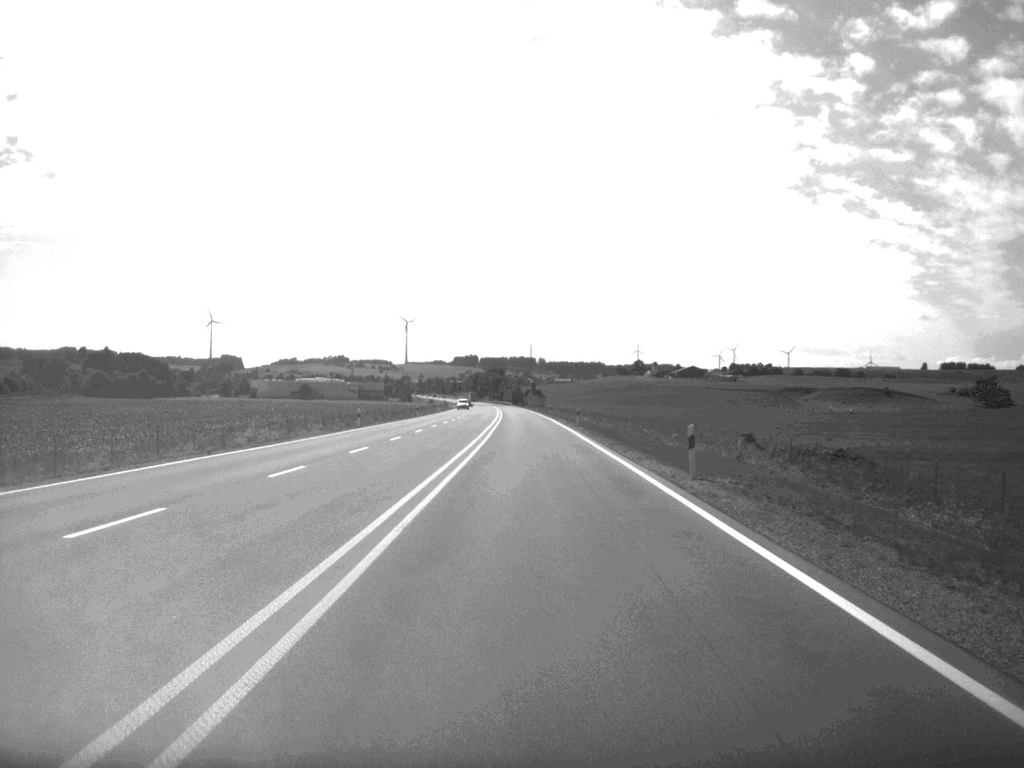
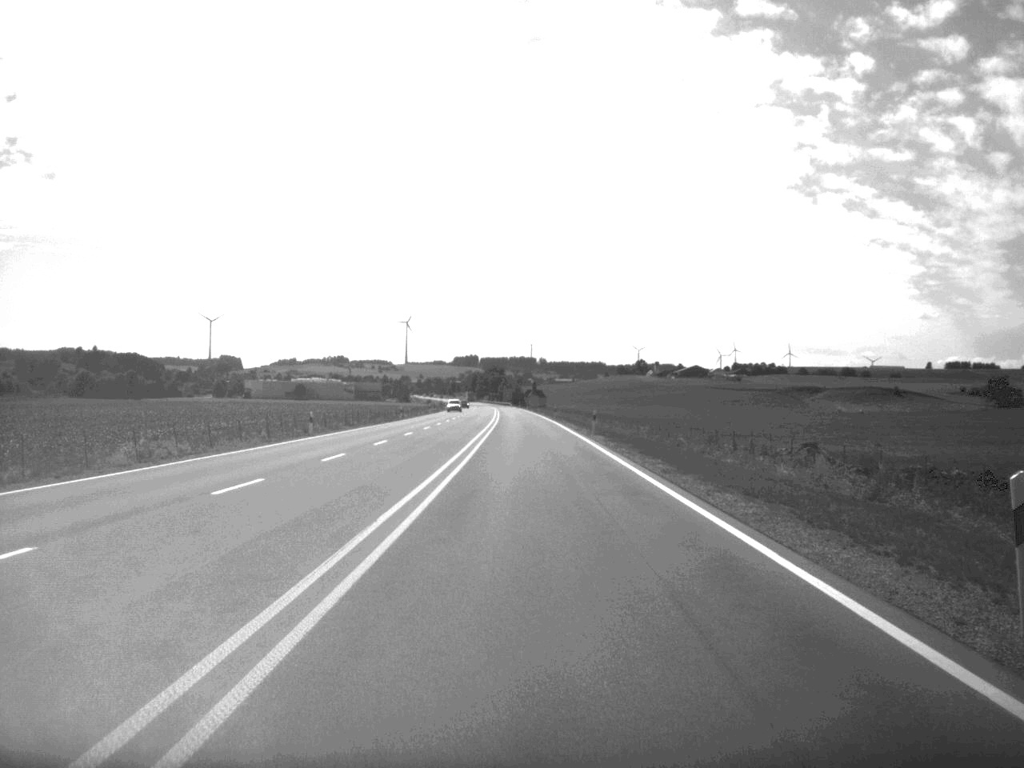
(0.0, +17.0) m; 0°
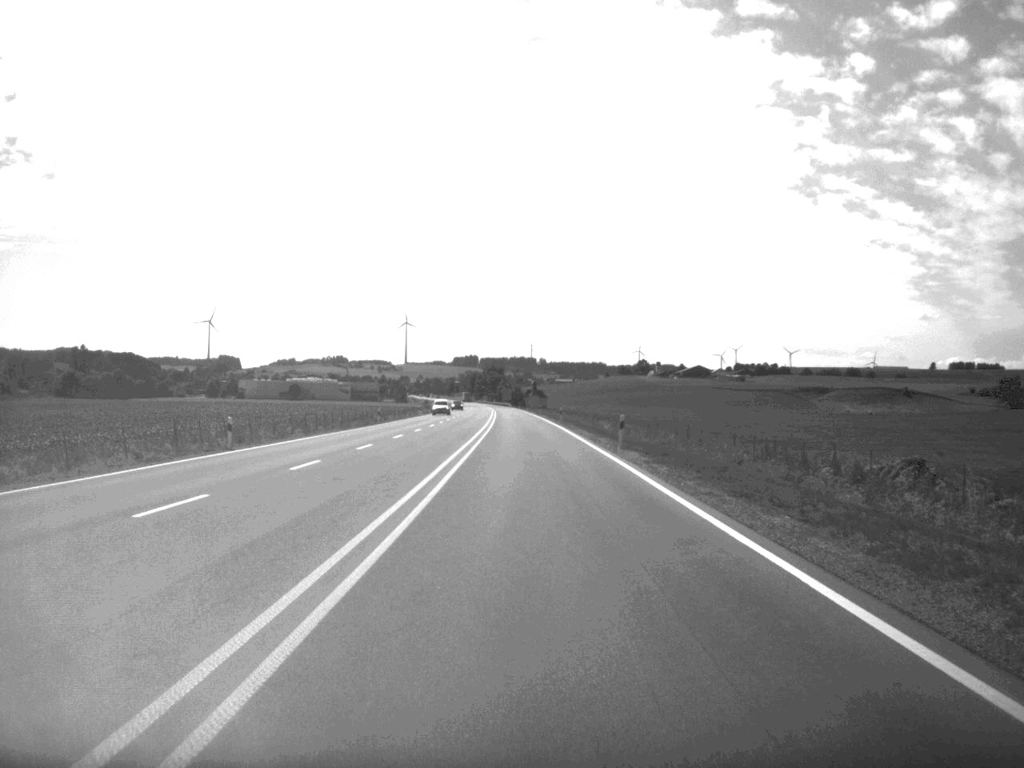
(0.0, +16.2) m; 0°
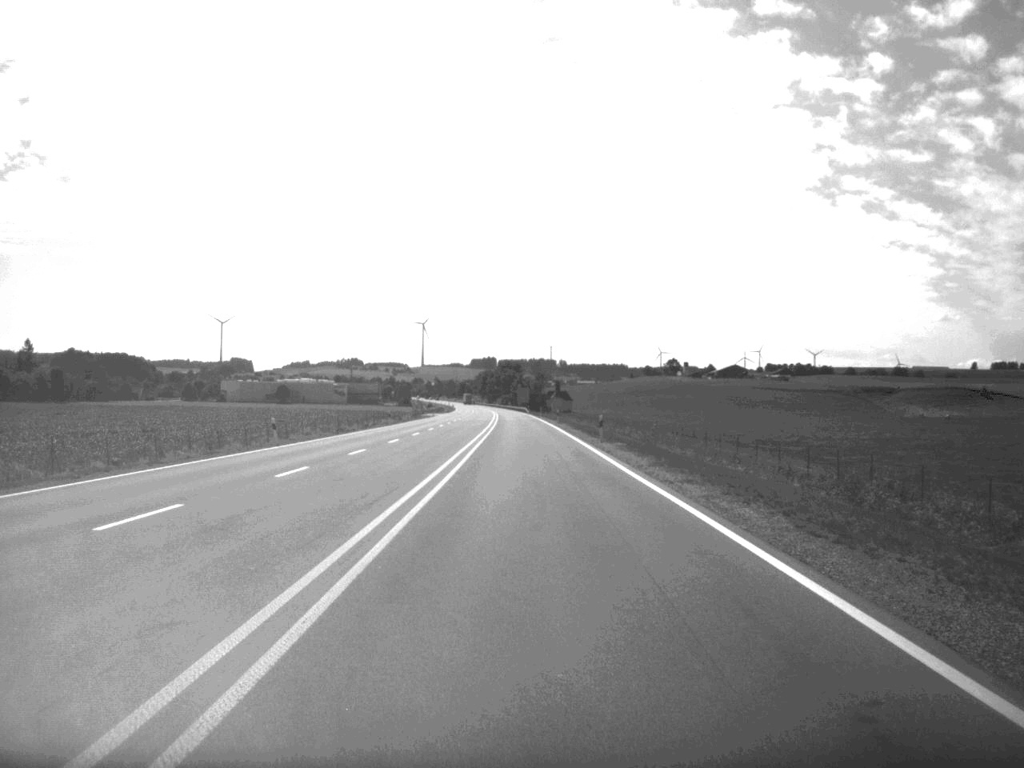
(-0.8, +85.3) m; -1°
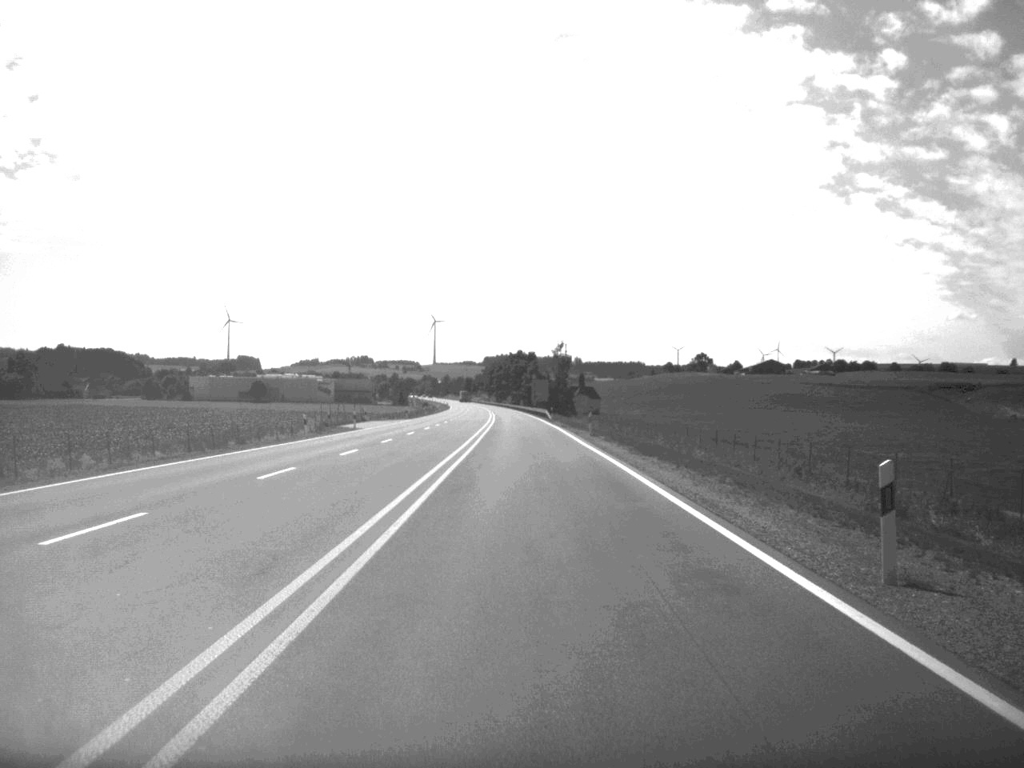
(-0.7, +85.5) m; -1°
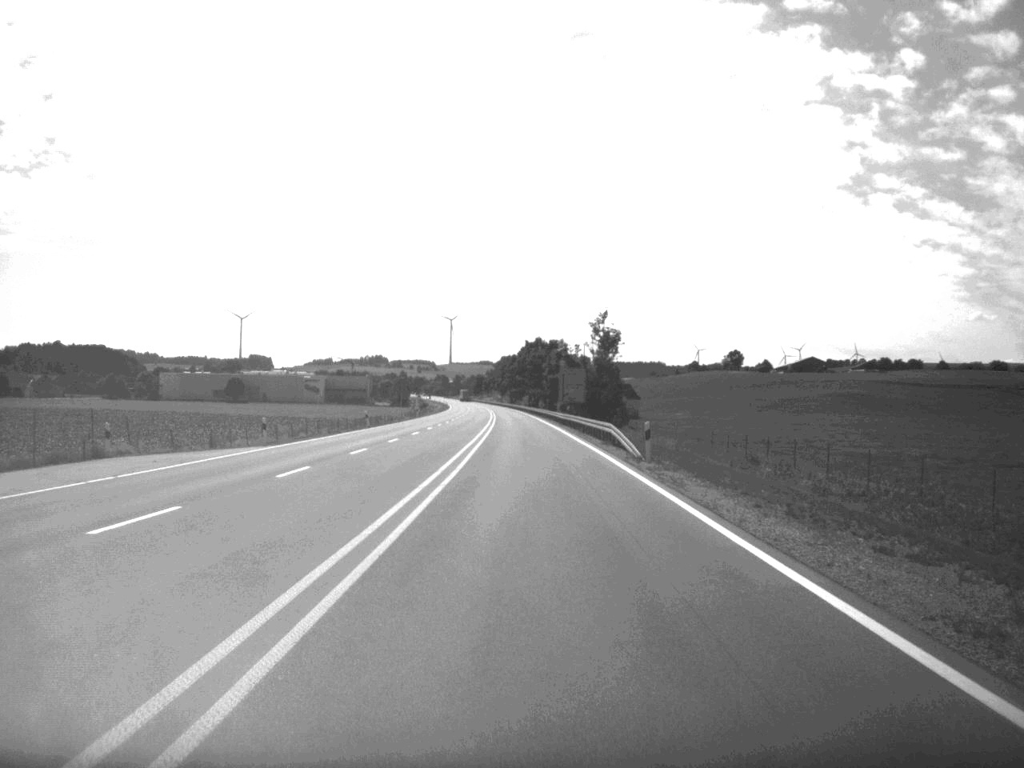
(-0.6, +70.3) m; -1°
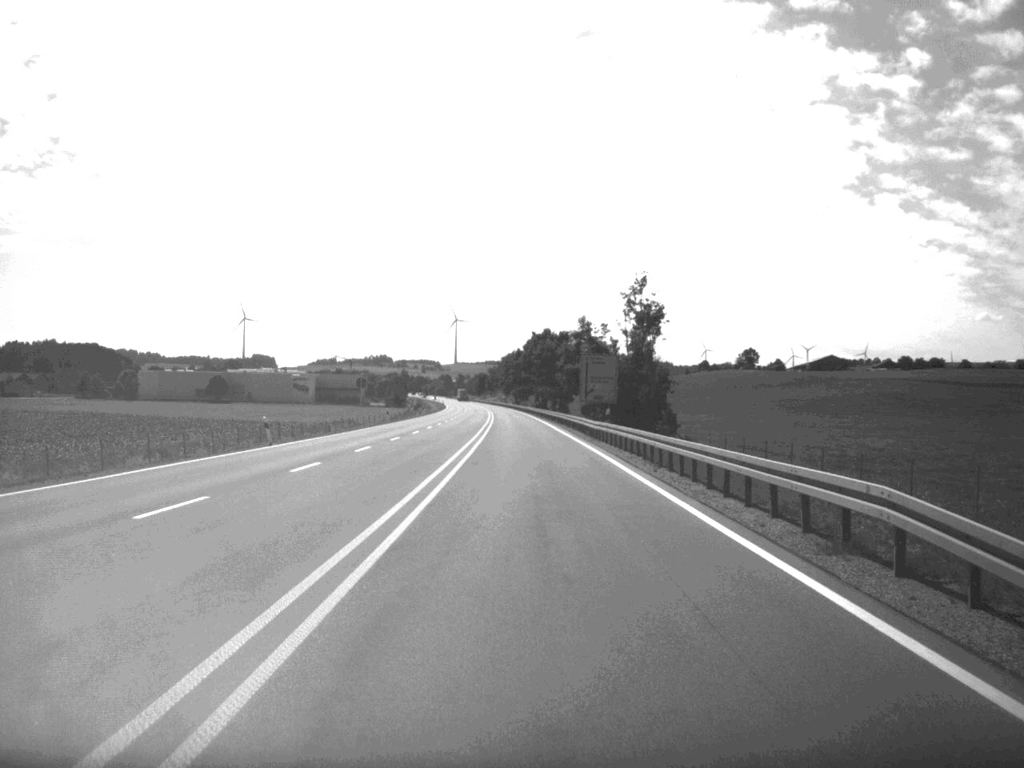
(-0.1, +34.2) m; 0°
